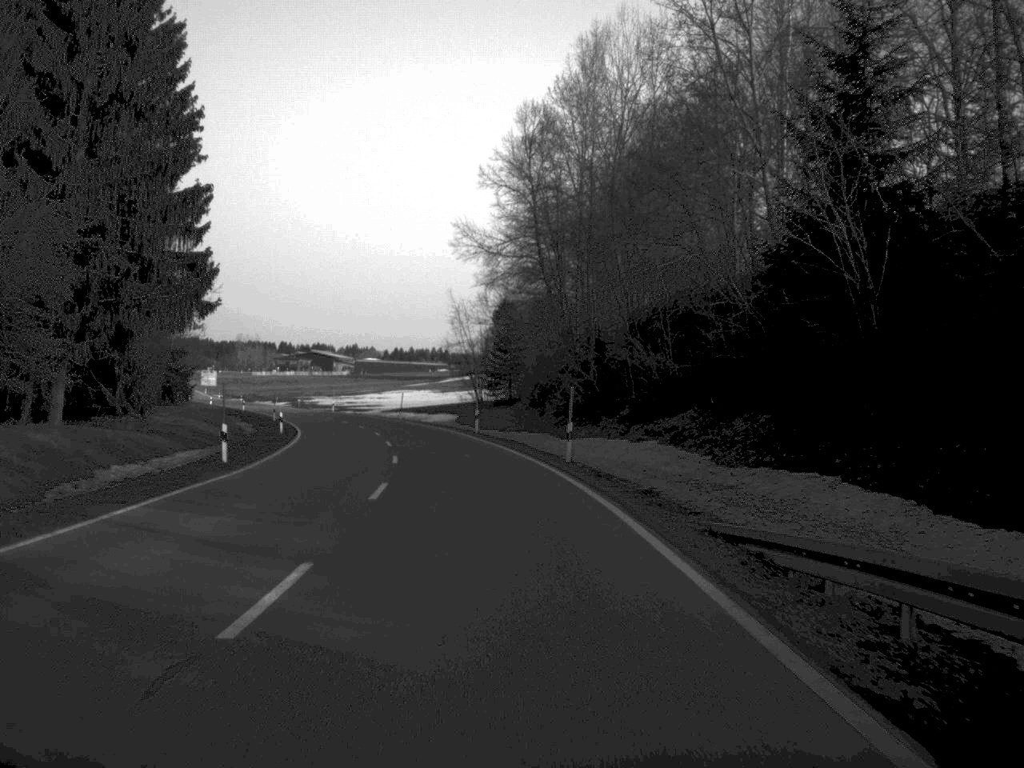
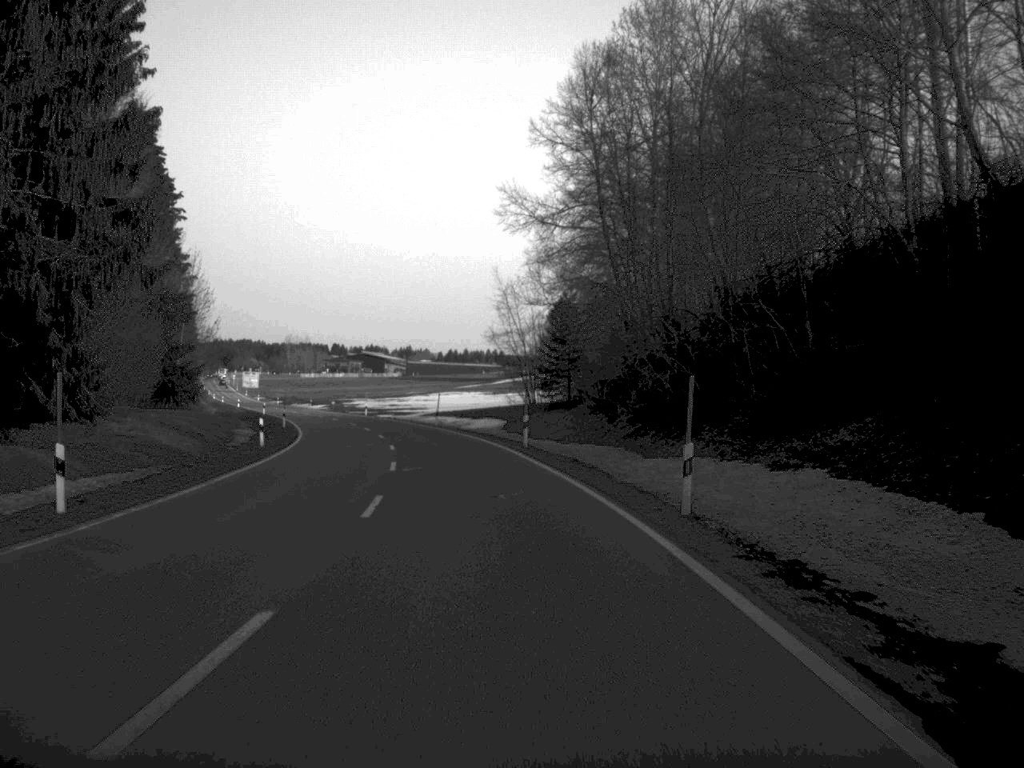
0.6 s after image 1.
(-0.3, +15.0) m; -2°
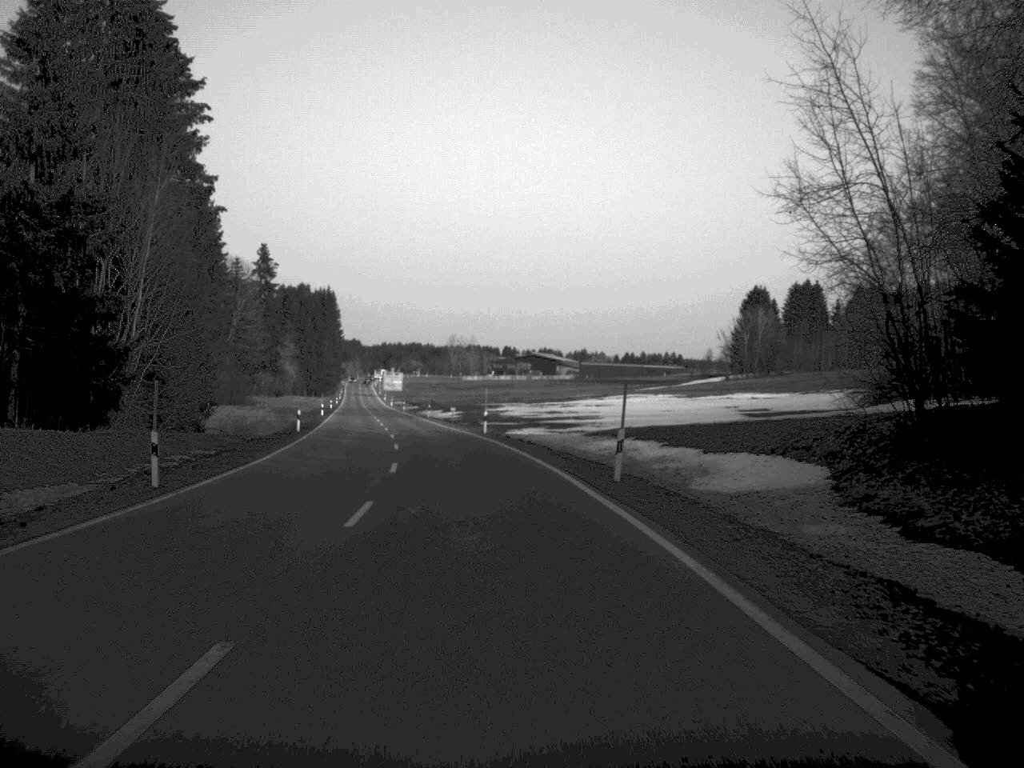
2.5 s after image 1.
(-3.4, +49.1) m; -8°
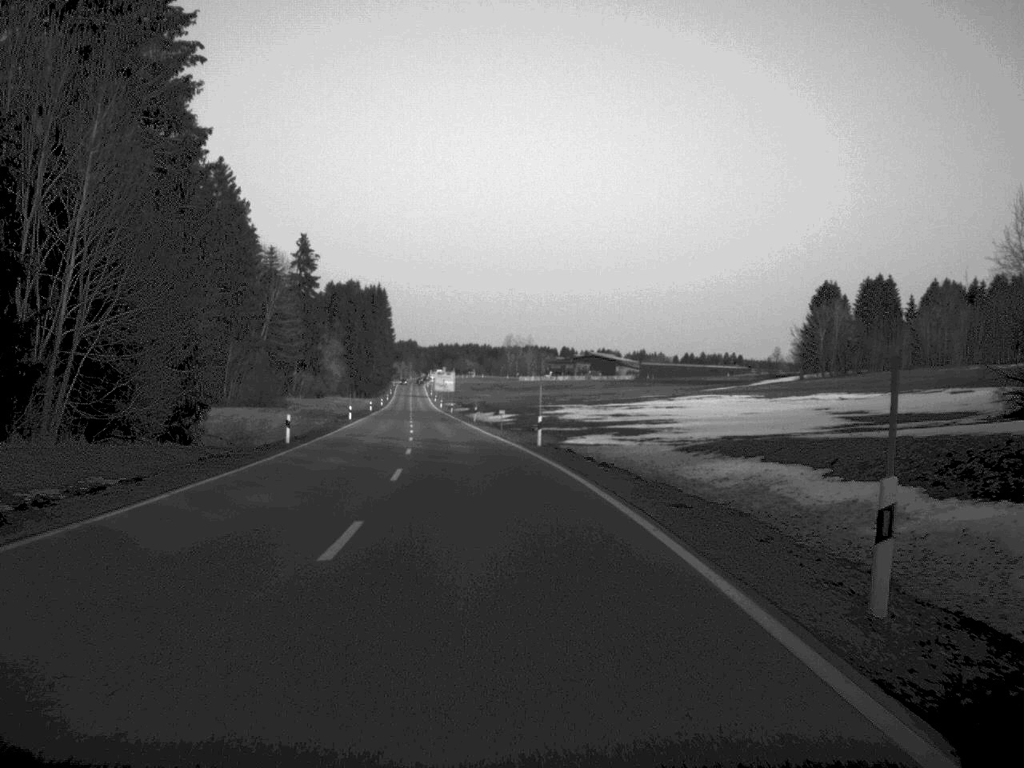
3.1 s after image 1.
(-0.3, +15.4) m; -3°
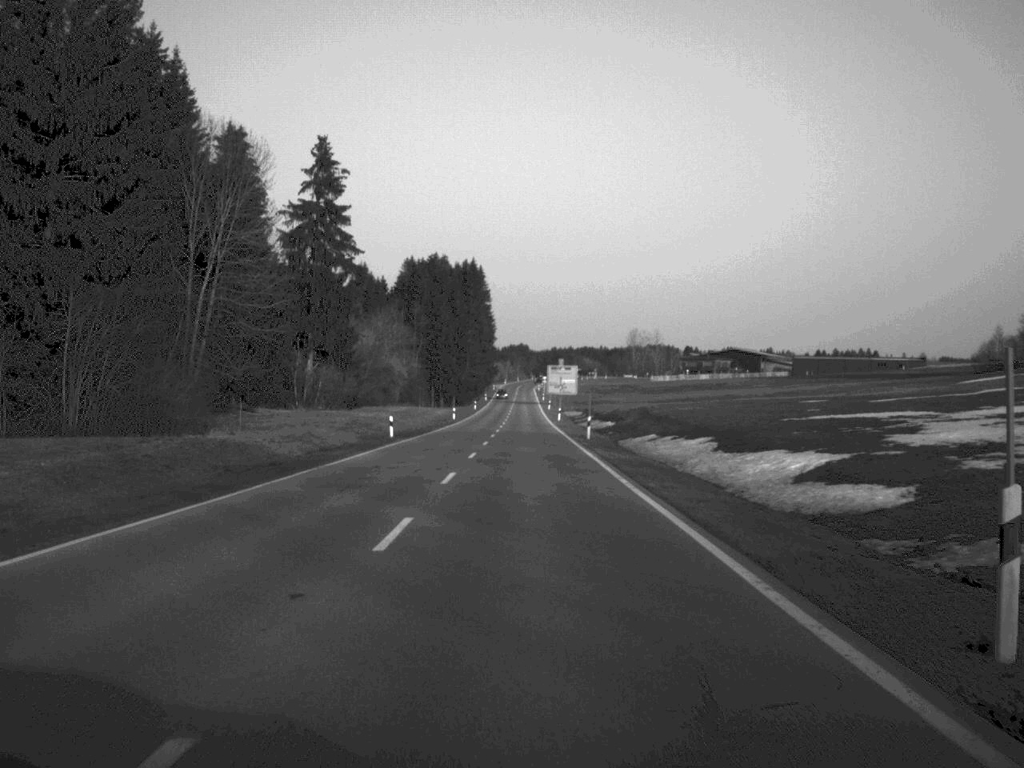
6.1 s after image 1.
(-5.5, +82.0) m; -5°
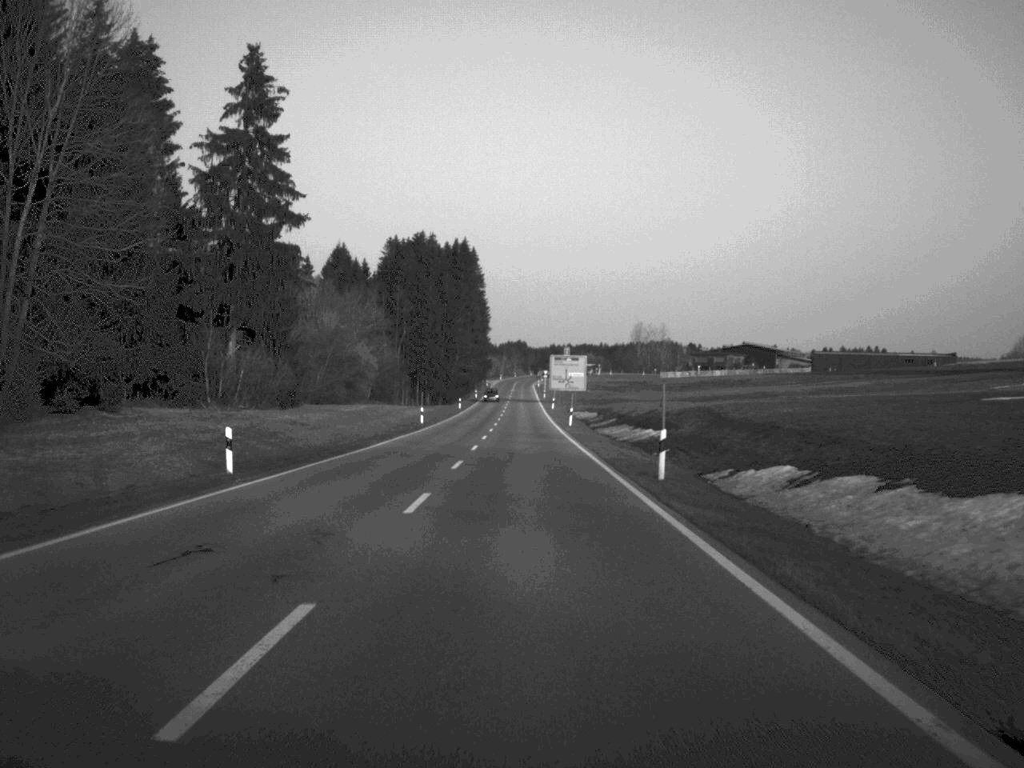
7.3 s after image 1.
(0.0, +31.3) m; 0°
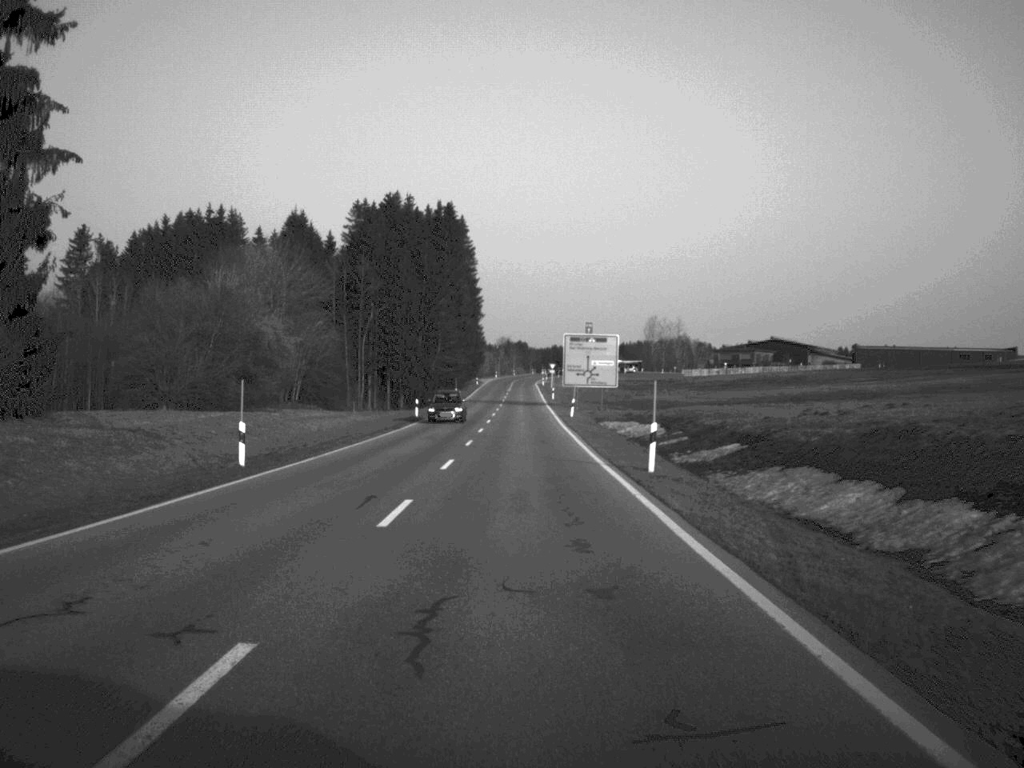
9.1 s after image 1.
(+0.1, +48.4) m; 0°
